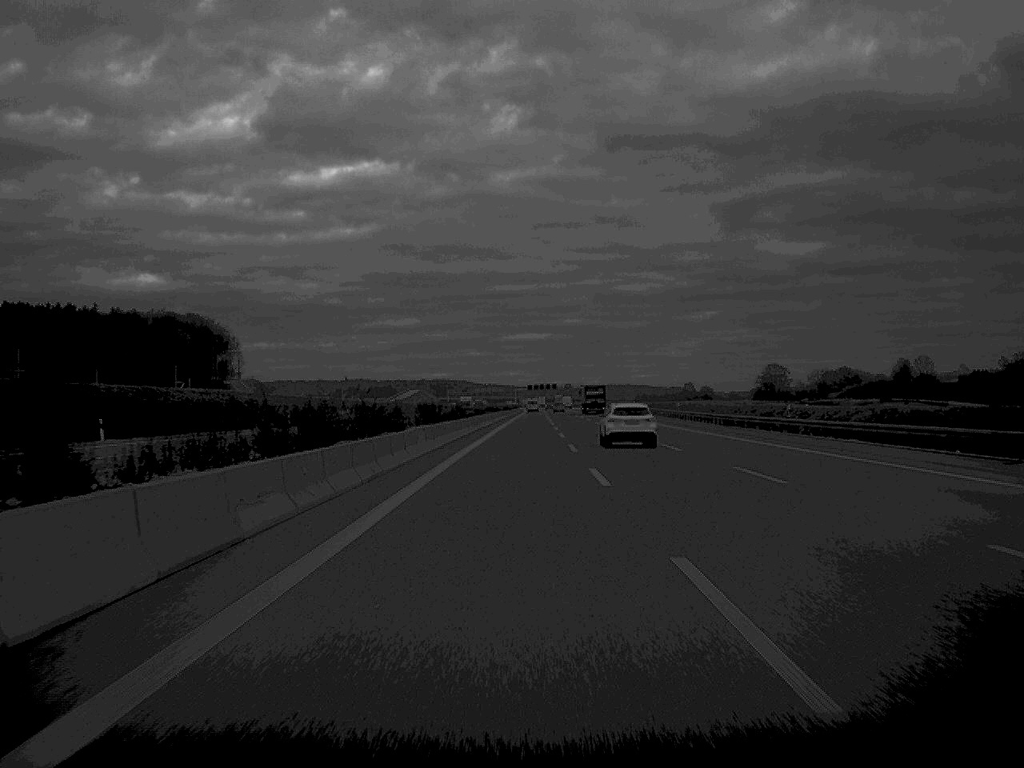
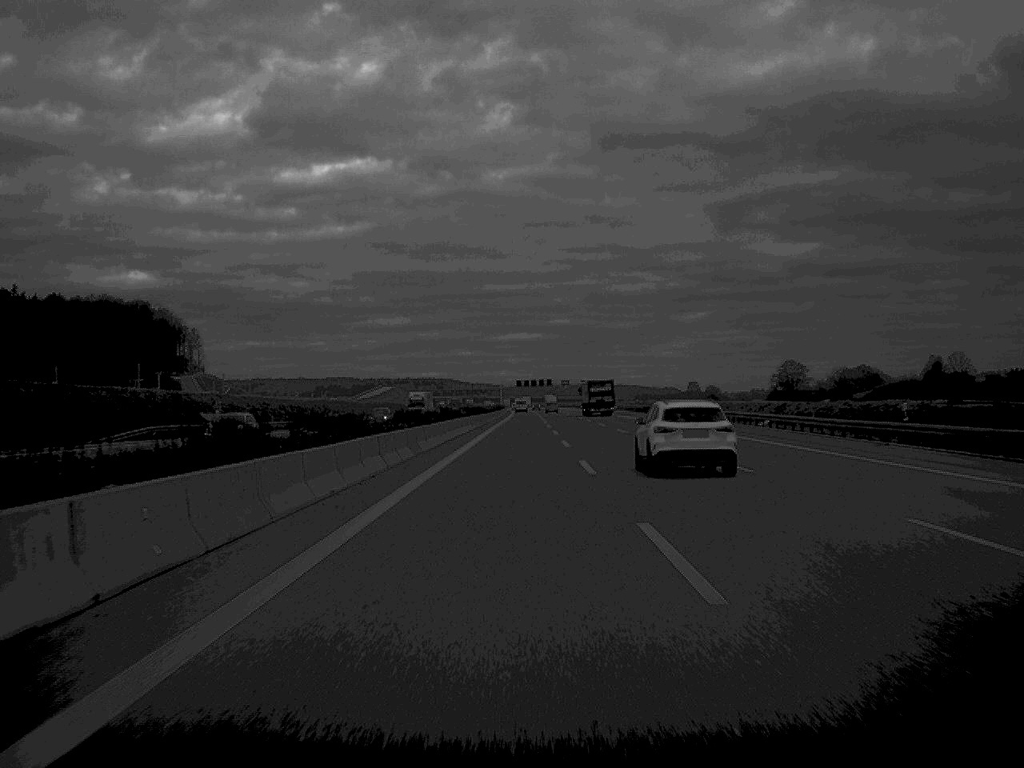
(+0.3, +68.0) m; 0°
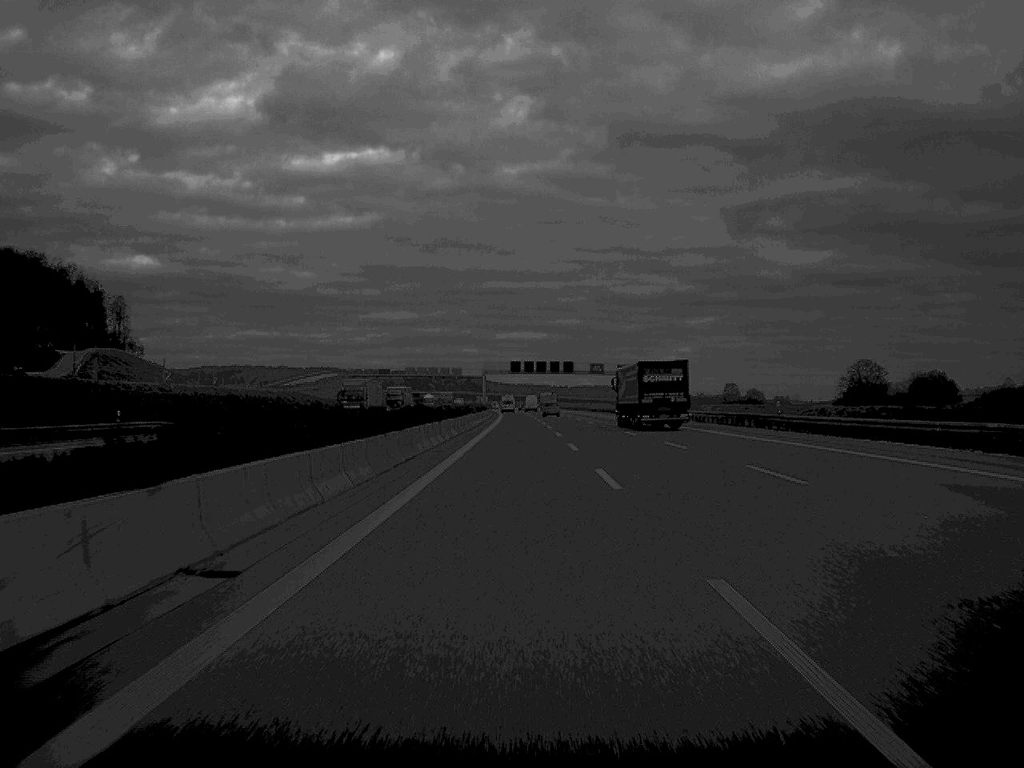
(0.0, +129.9) m; 0°
